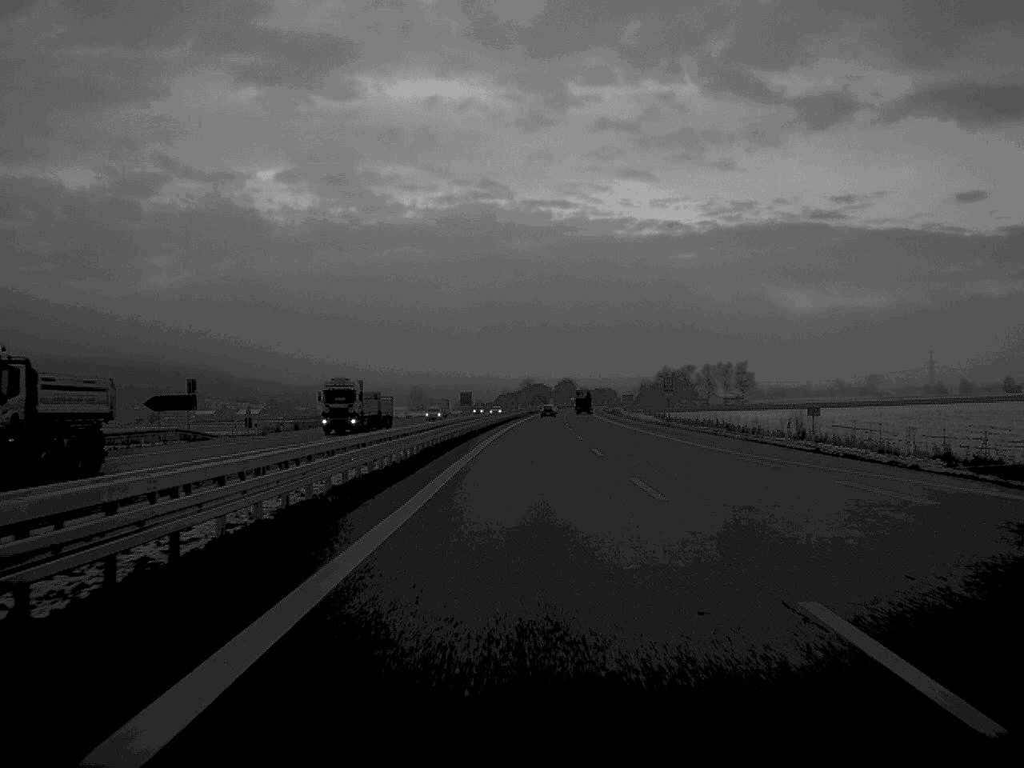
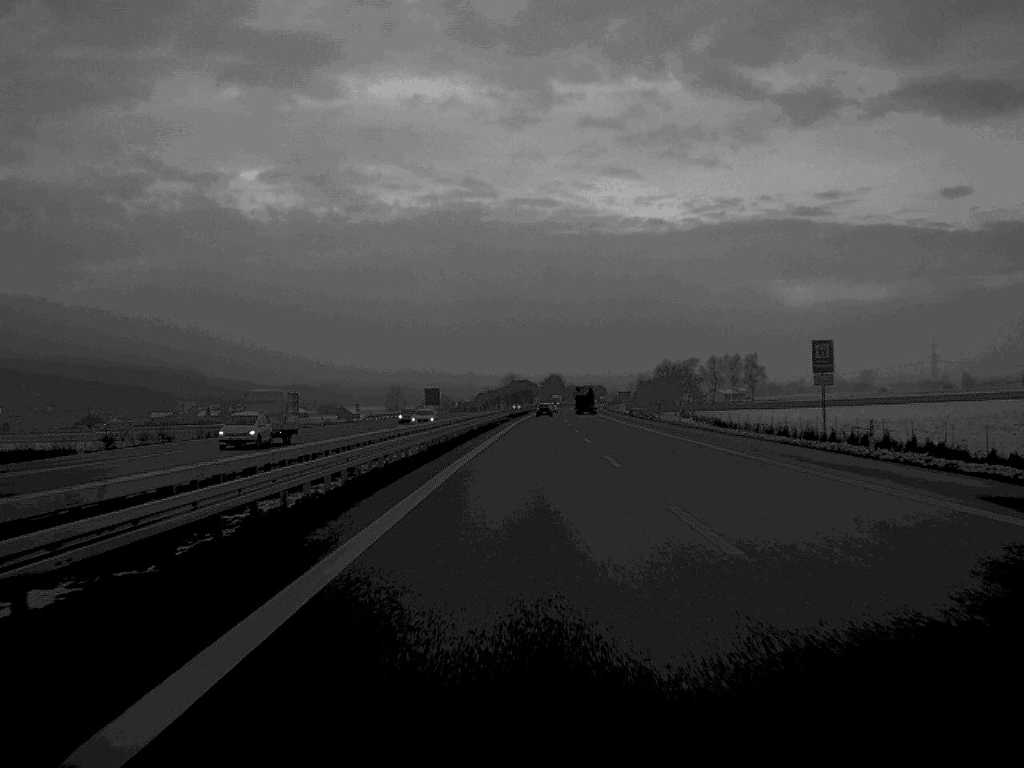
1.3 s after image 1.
(+0.4, +61.5) m; +1°
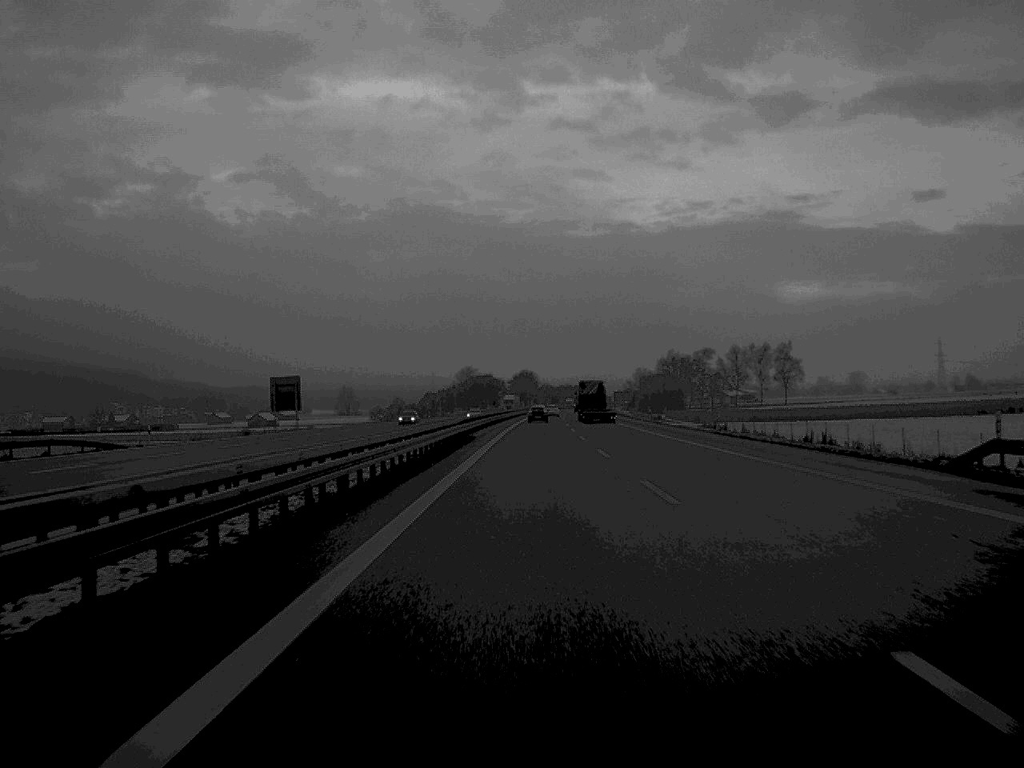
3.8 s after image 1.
(+1.5, +118.3) m; +1°
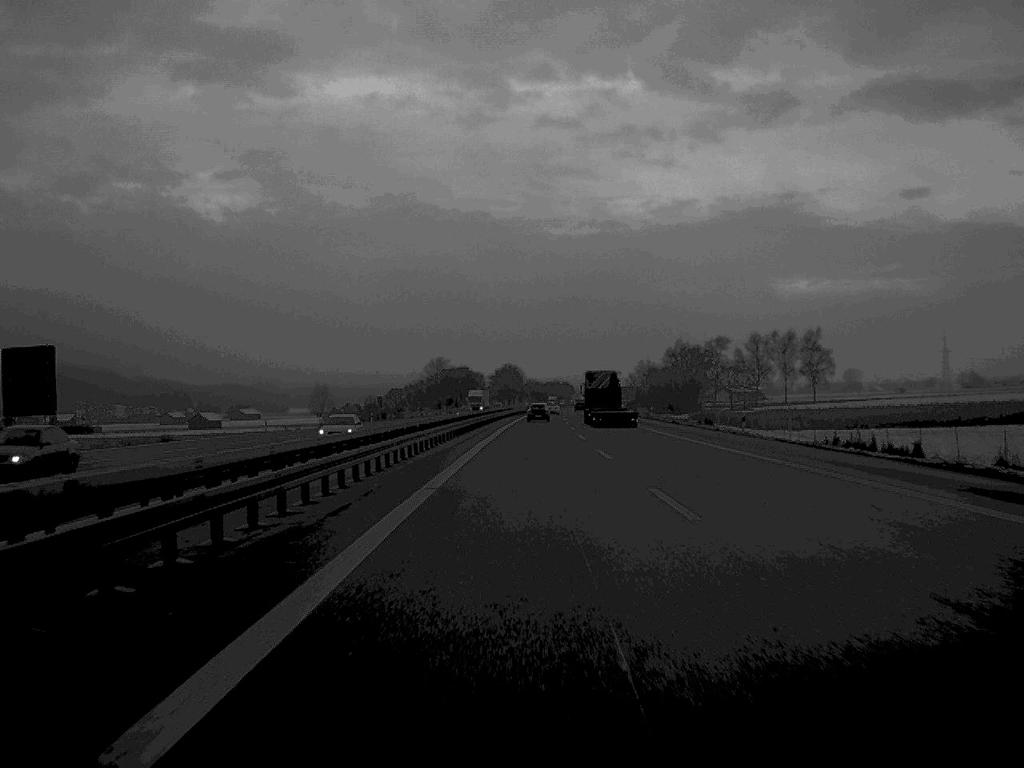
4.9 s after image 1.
(+0.4, +56.8) m; +1°
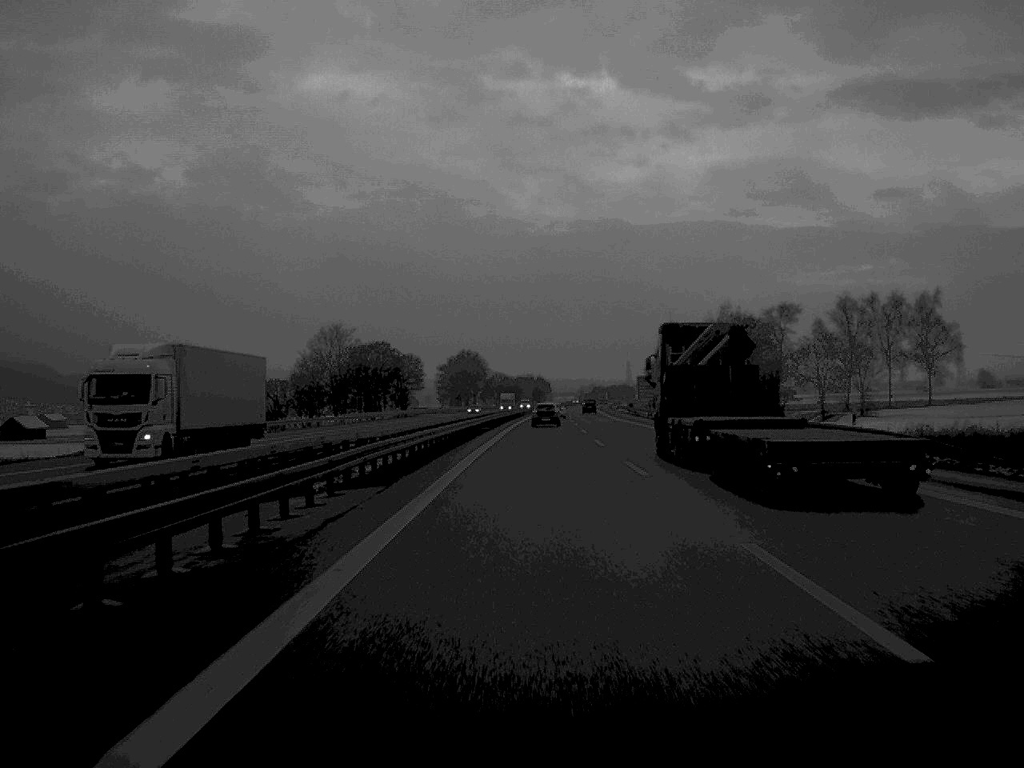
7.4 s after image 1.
(+1.2, +116.0) m; +1°
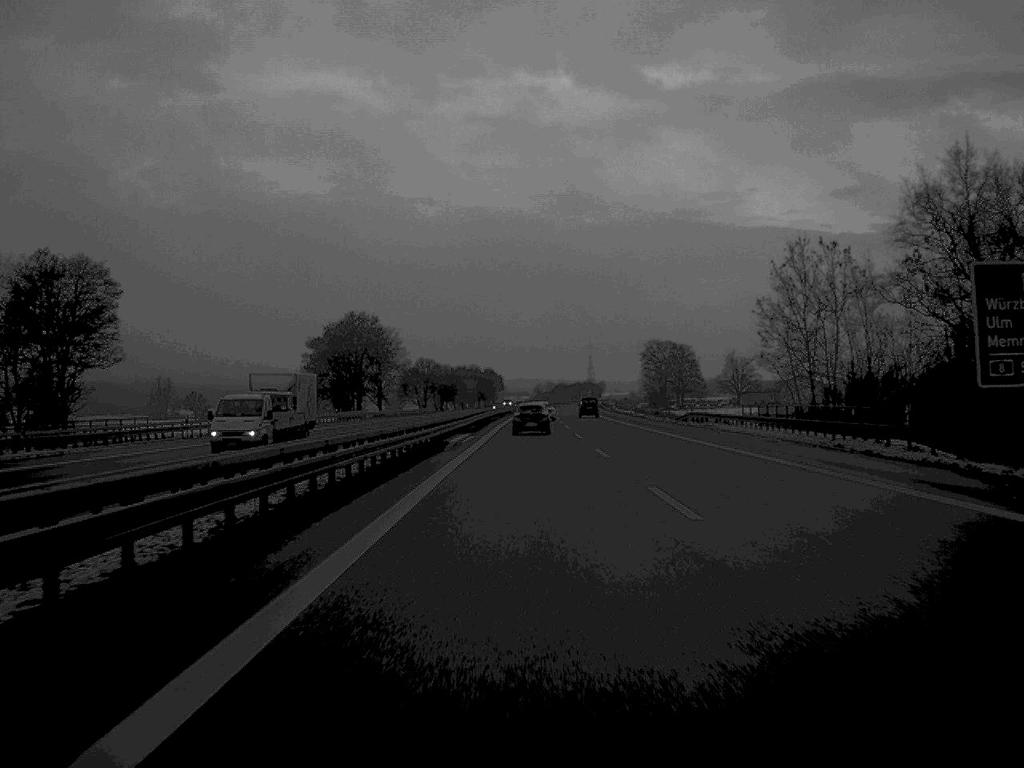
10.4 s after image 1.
(+2.4, +133.9) m; +2°
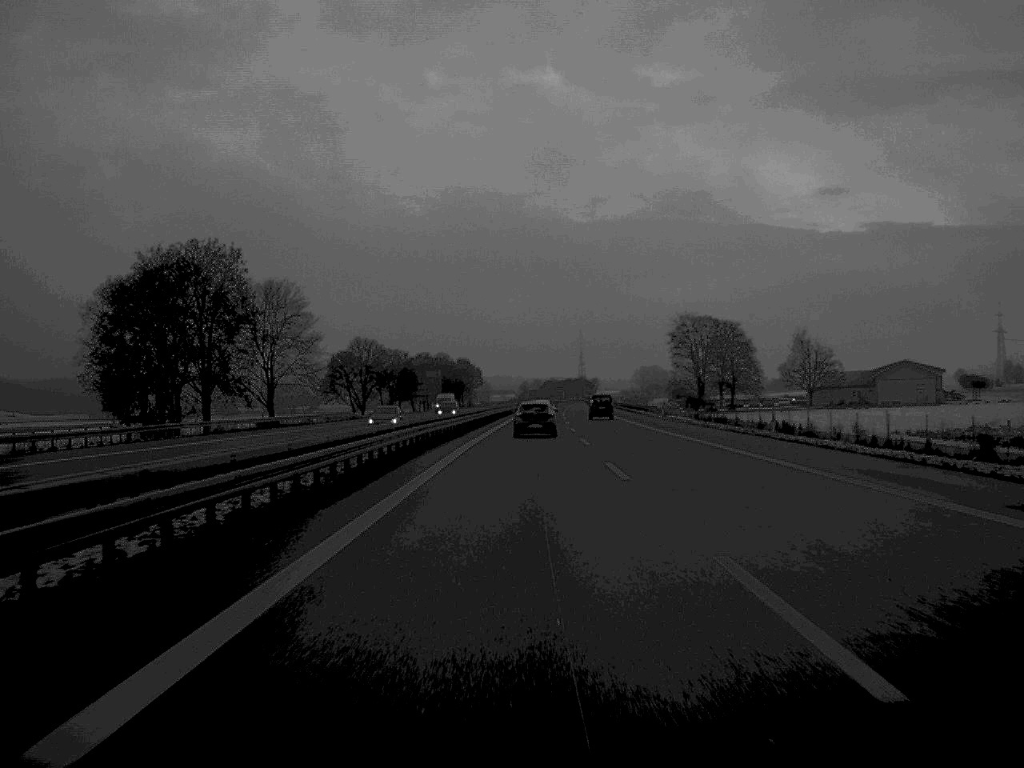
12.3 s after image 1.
(+0.5, +81.1) m; +1°
